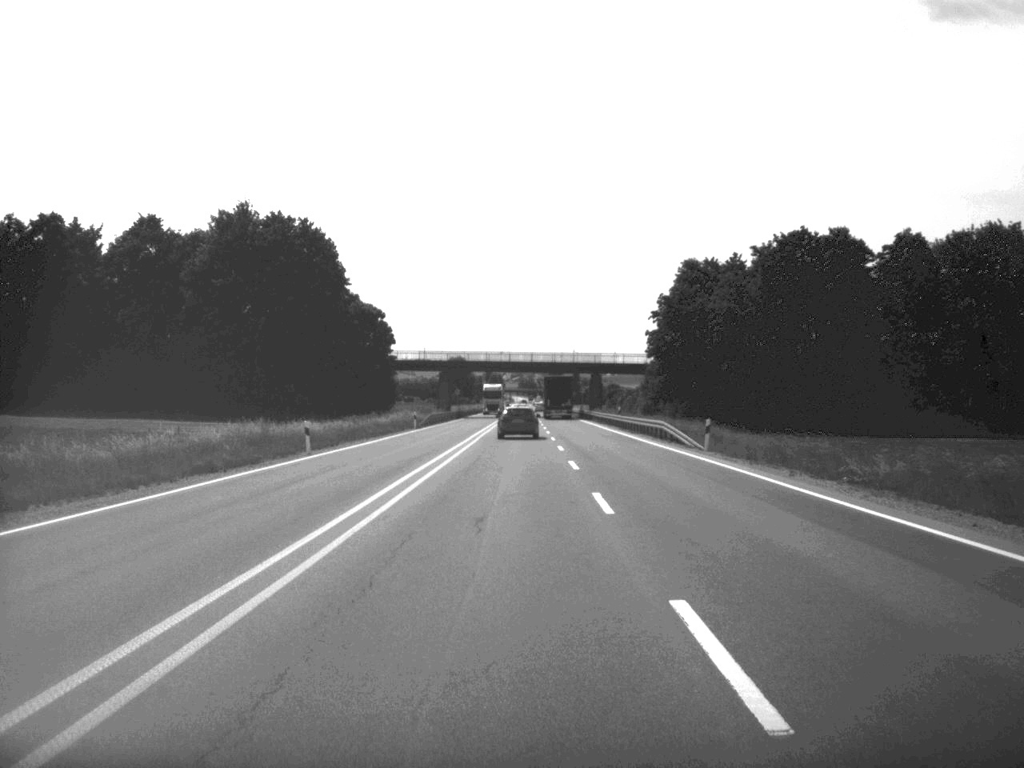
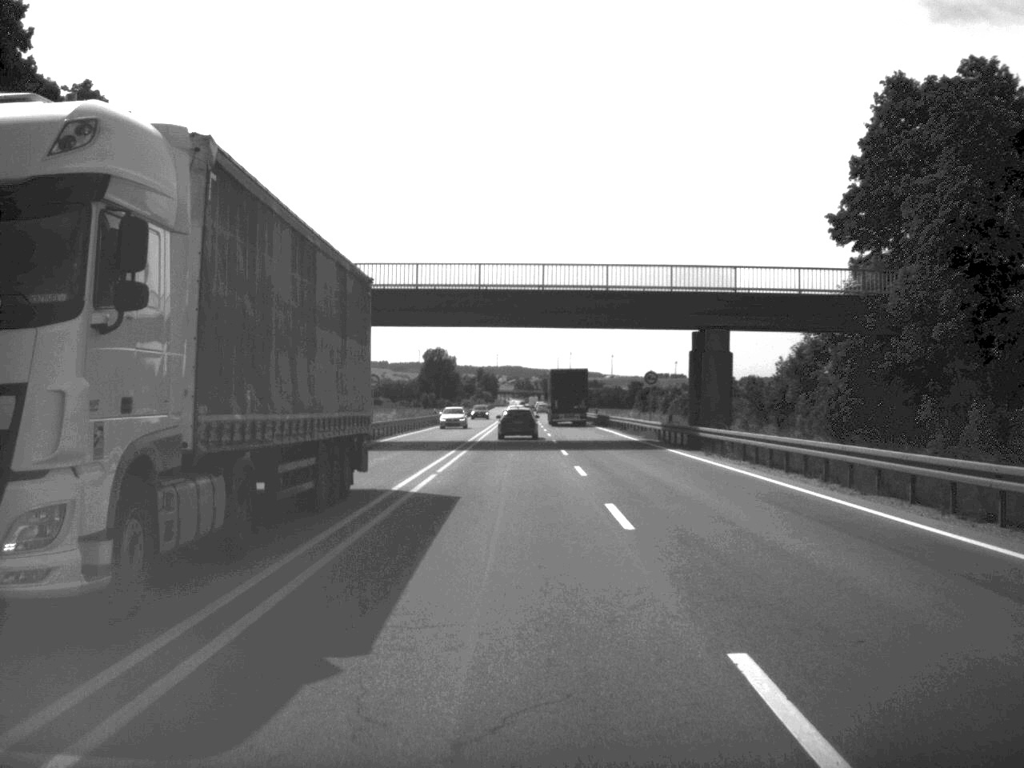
(-0.1, +85.8) m; 0°
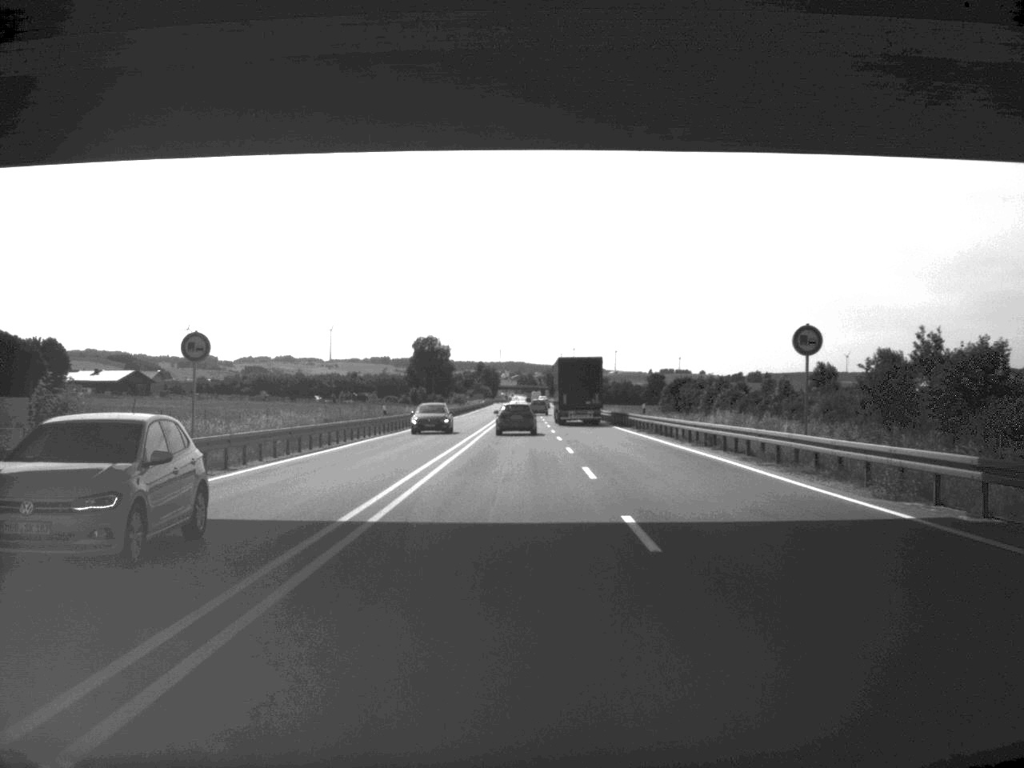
(0.0, +38.6) m; 0°
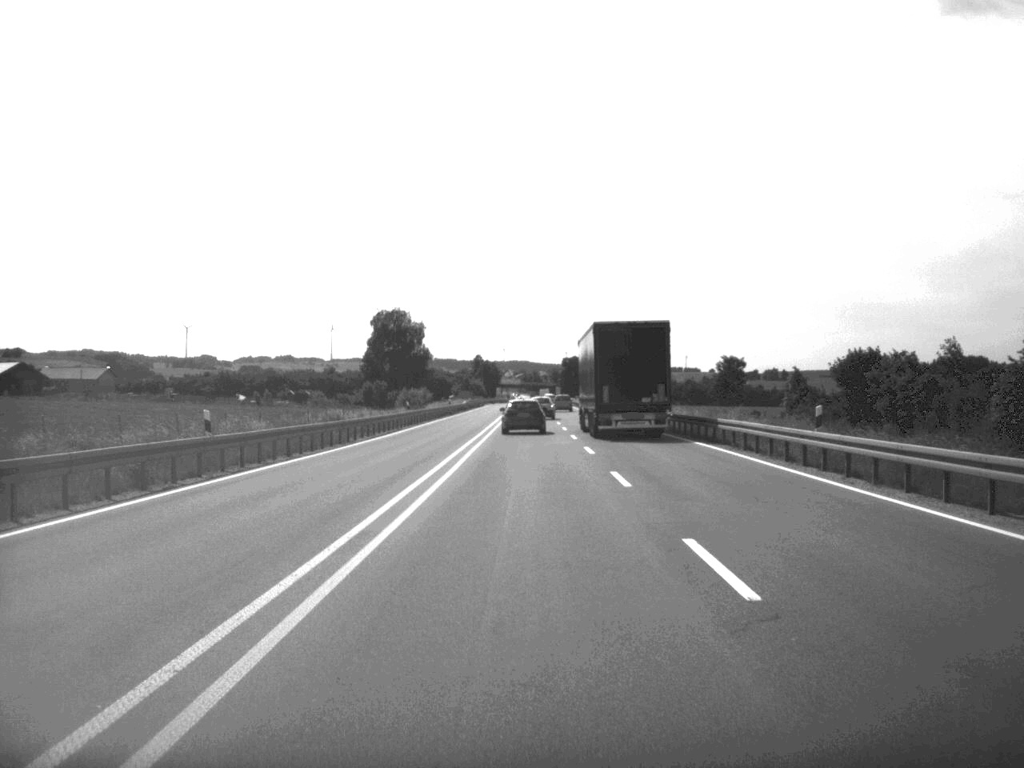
(-0.3, +86.7) m; 0°
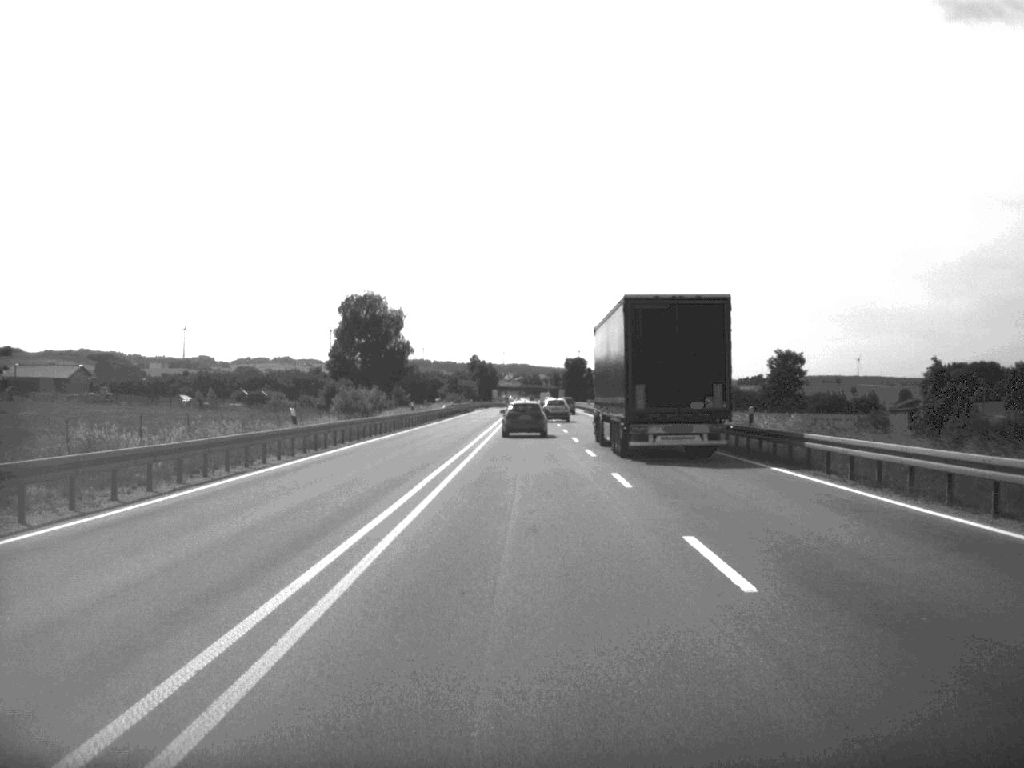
(0.0, +36.2) m; 0°
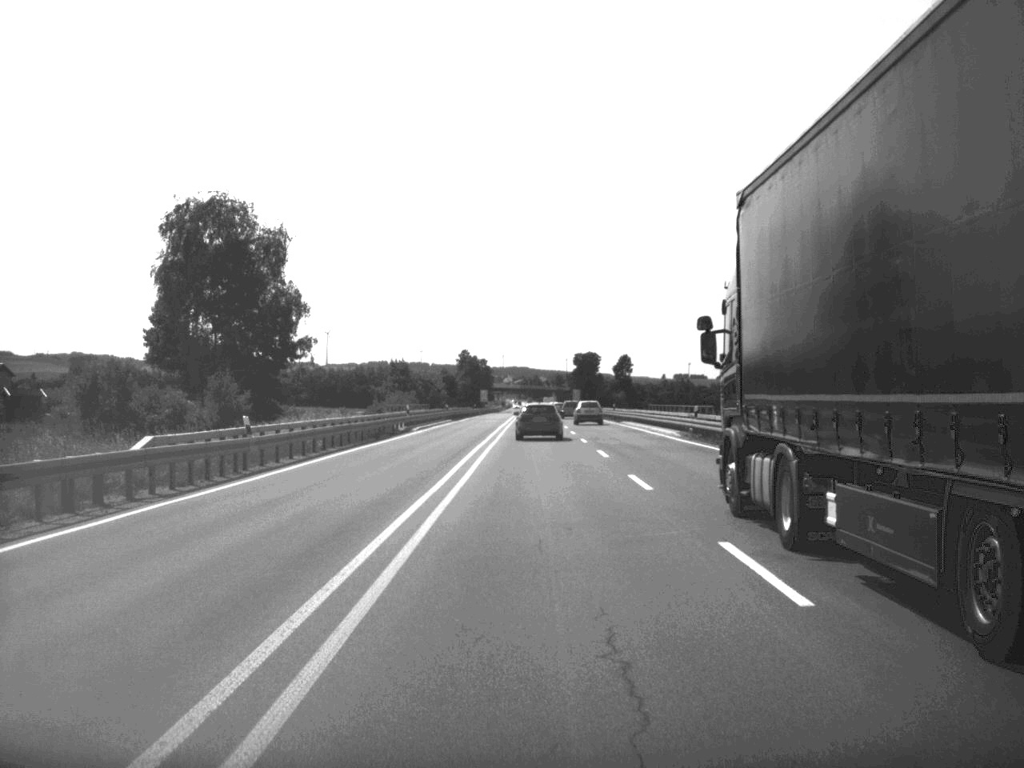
(-0.2, +84.1) m; 0°
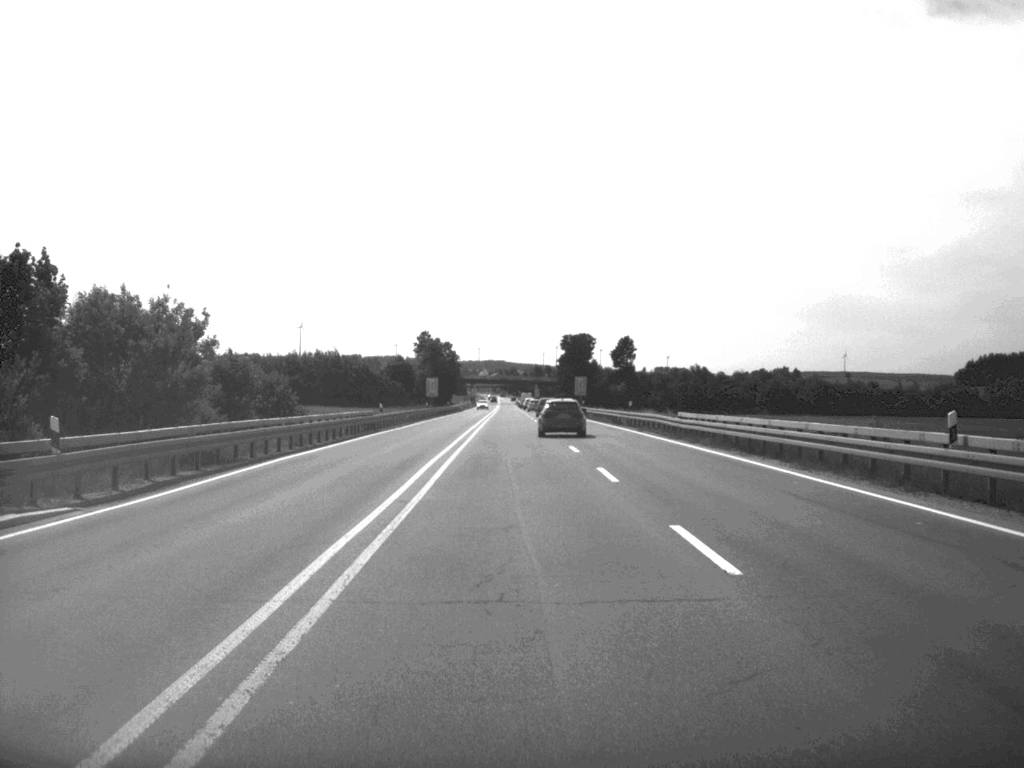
(+0.4, +82.4) m; +1°
